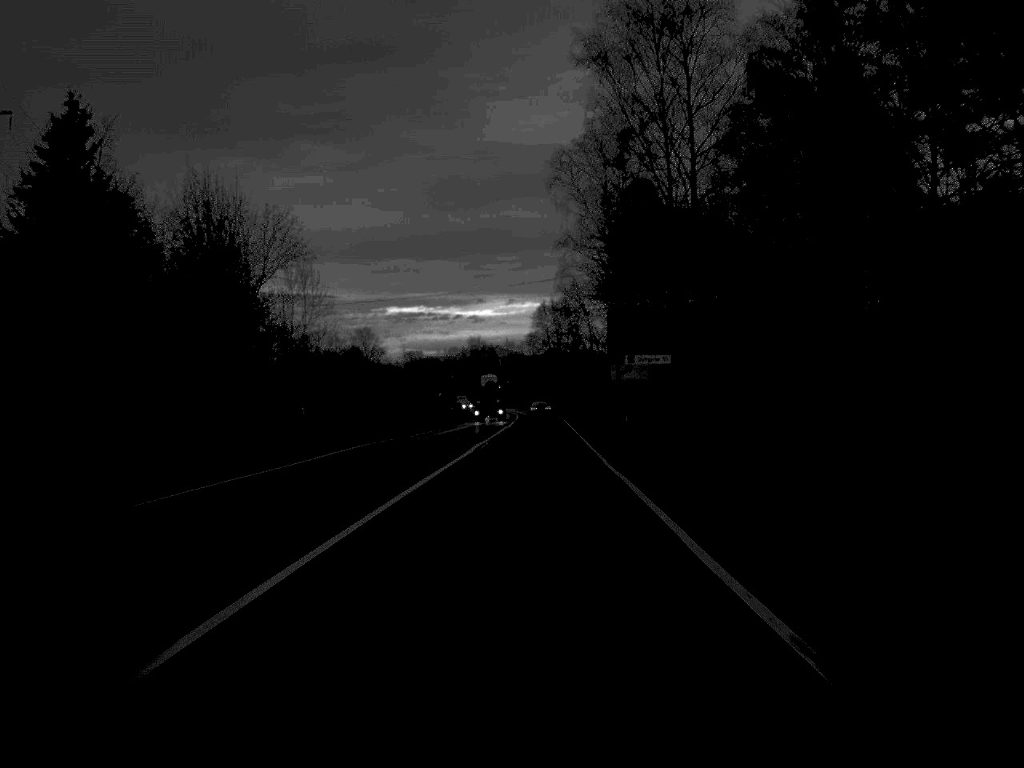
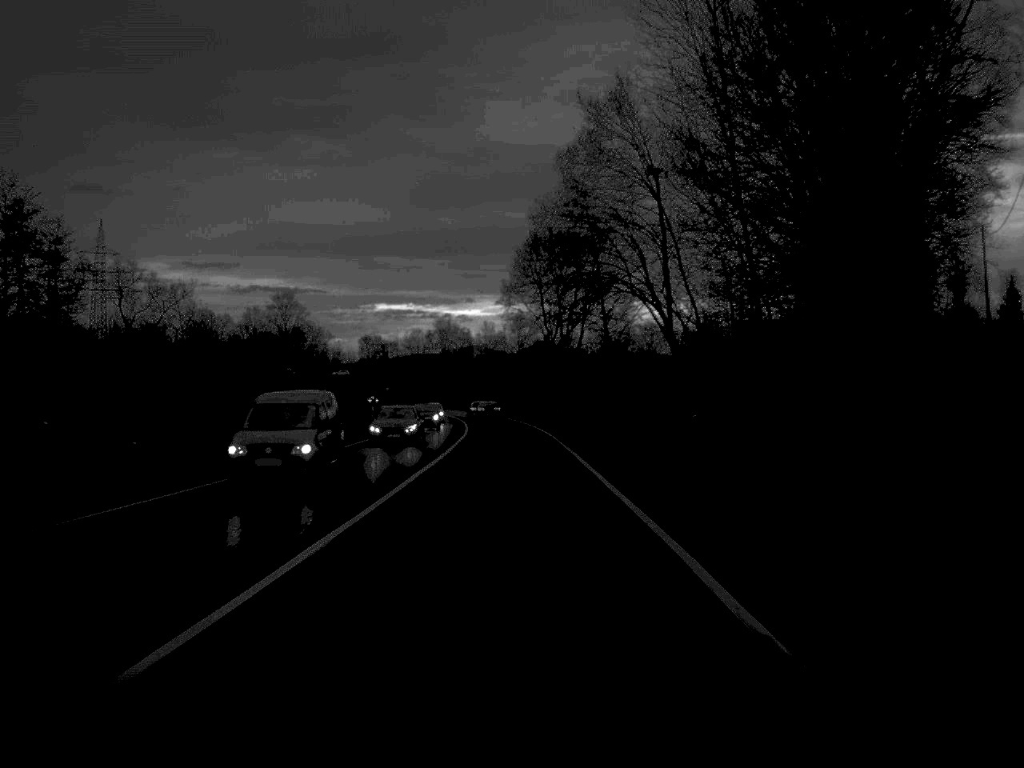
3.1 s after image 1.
(+1.1, +83.4) m; +1°
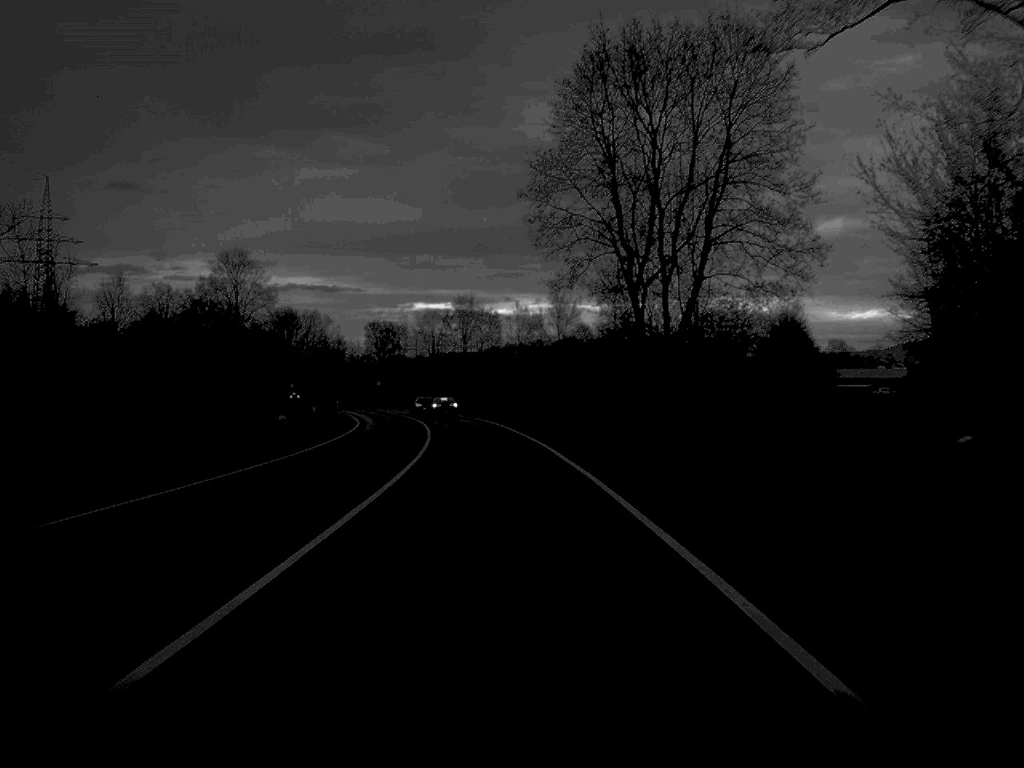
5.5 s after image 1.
(-0.7, +60.7) m; -2°
